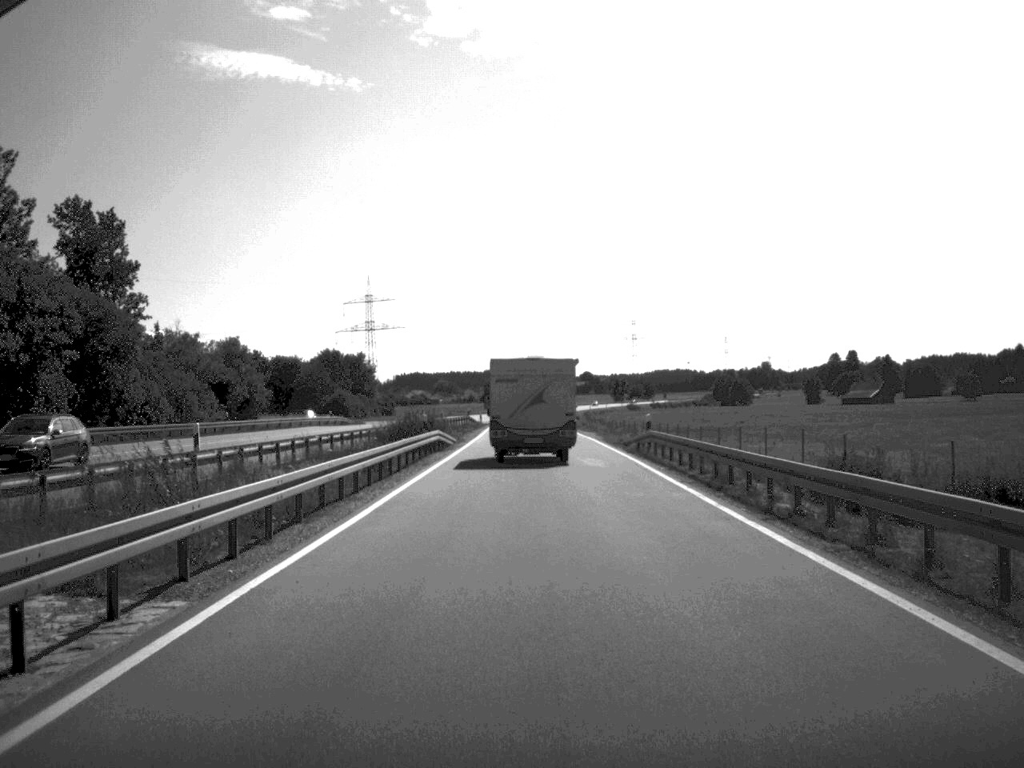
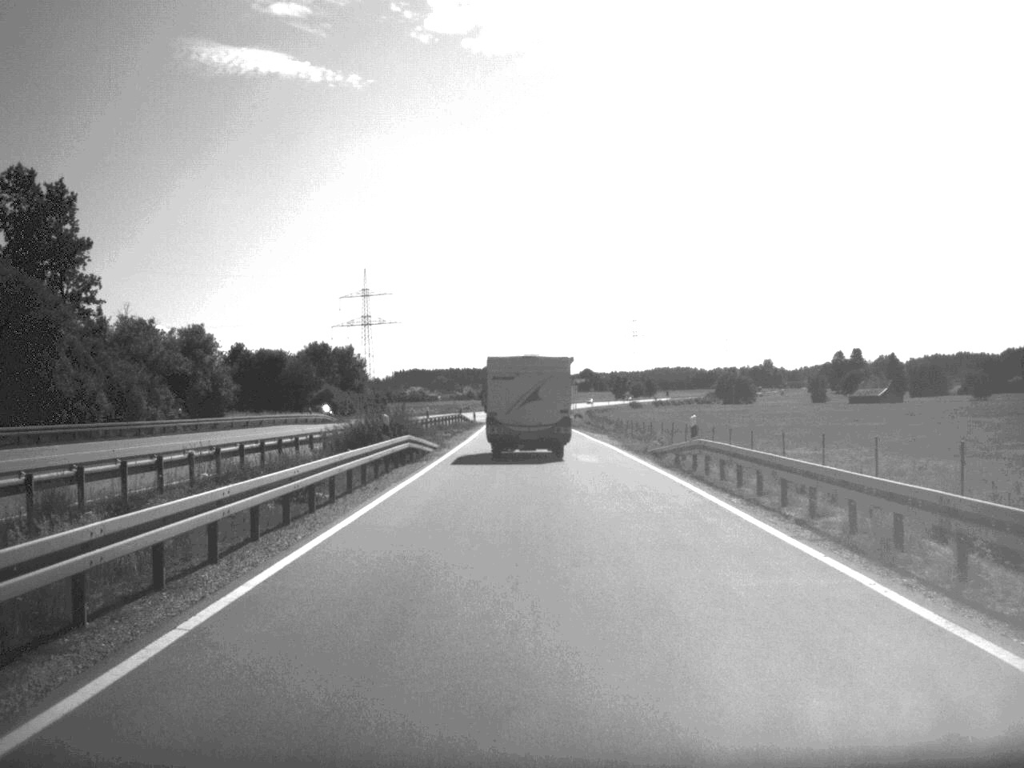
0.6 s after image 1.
(0.0, +10.7) m; 0°
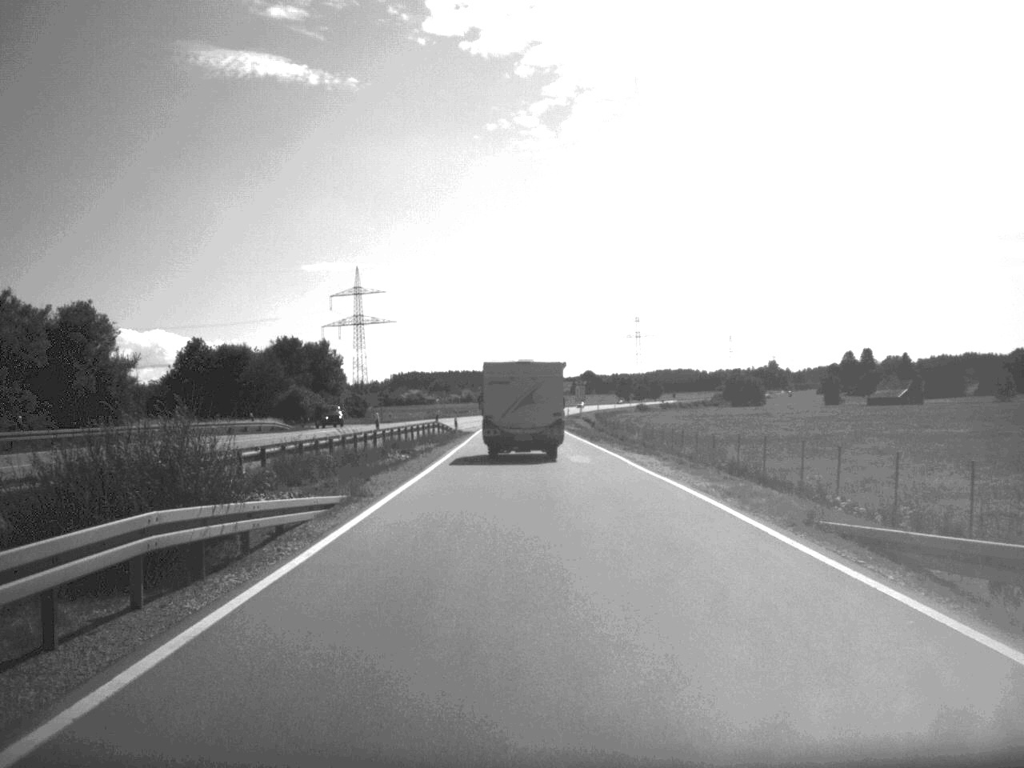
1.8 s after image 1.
(0.0, +22.5) m; 0°
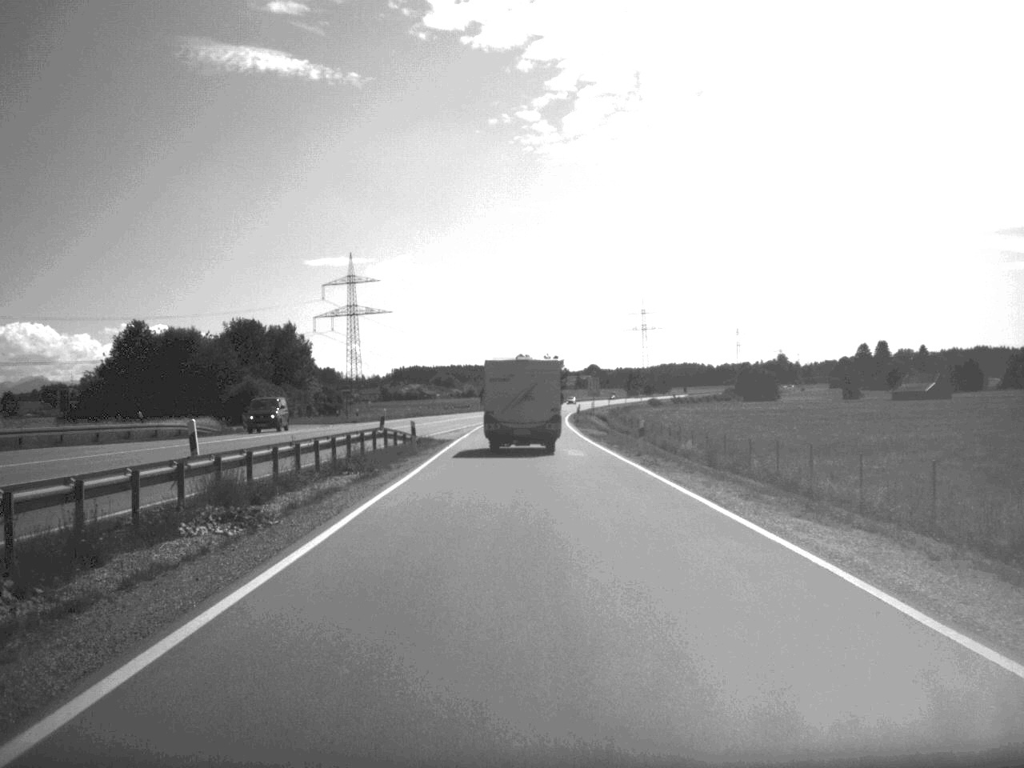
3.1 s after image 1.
(0.0, +24.6) m; 0°
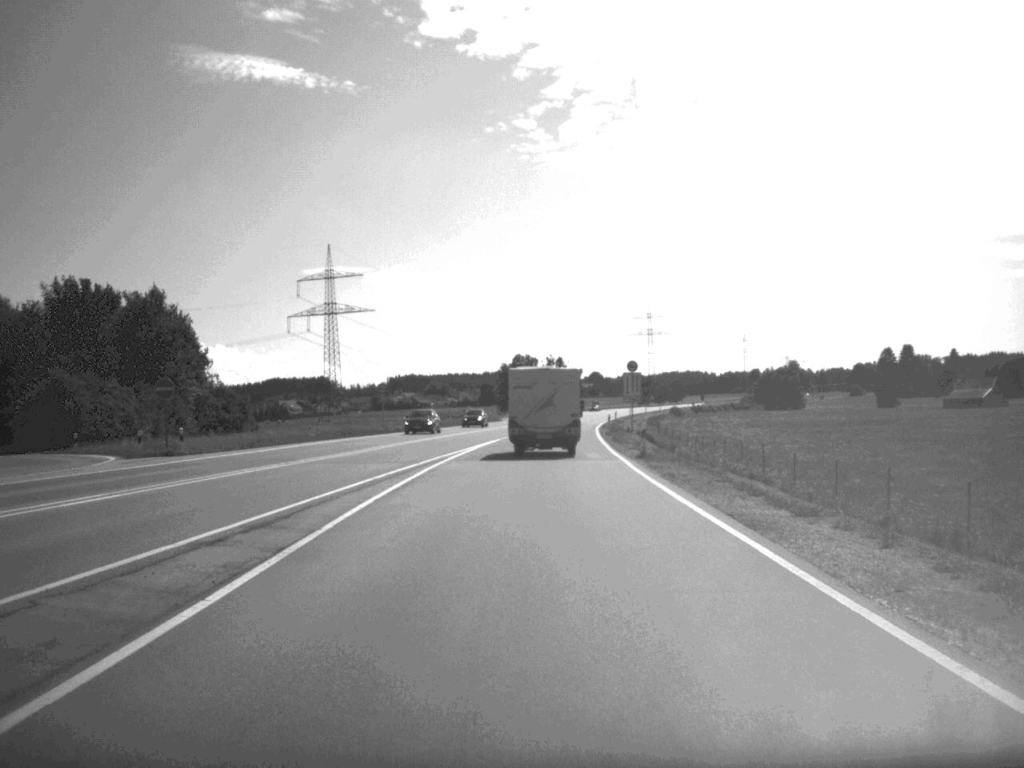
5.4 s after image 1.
(-0.2, +47.8) m; 0°
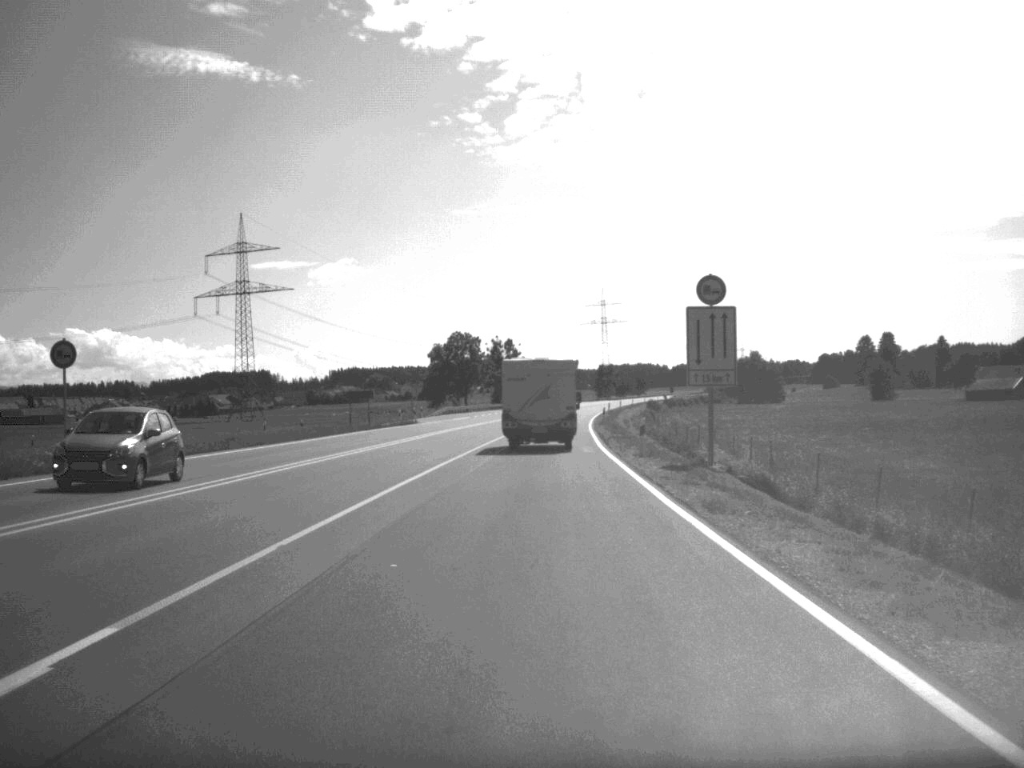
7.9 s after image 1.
(+1.1, +53.9) m; +2°
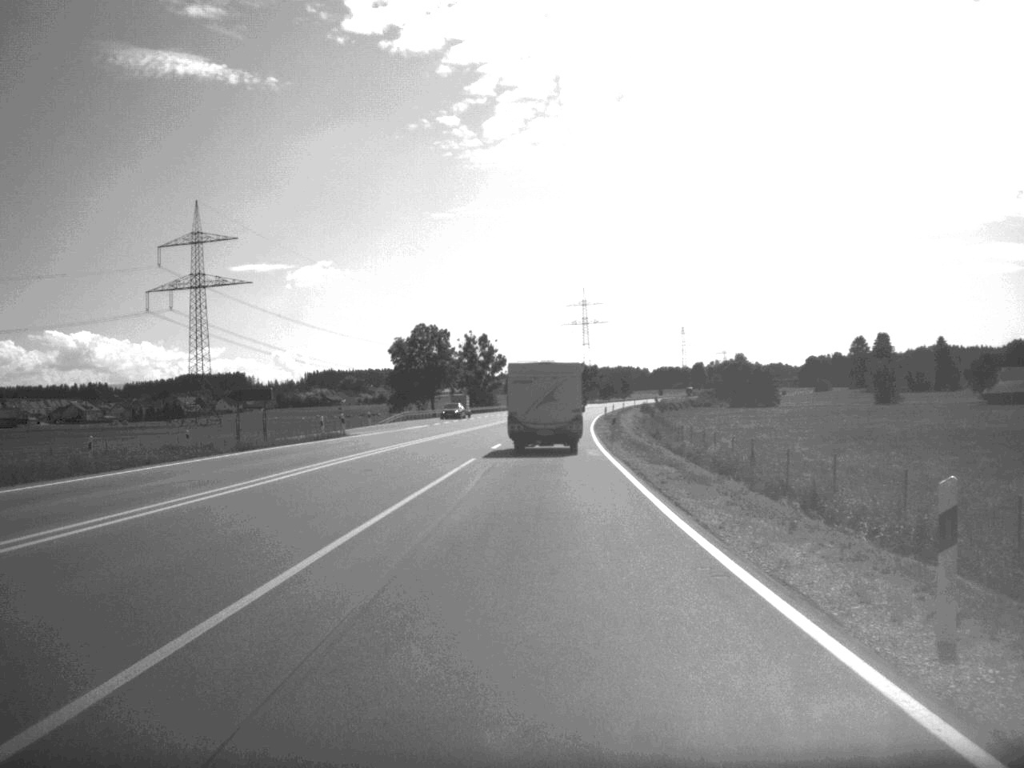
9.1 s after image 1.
(+0.2, +26.0) m; +1°
